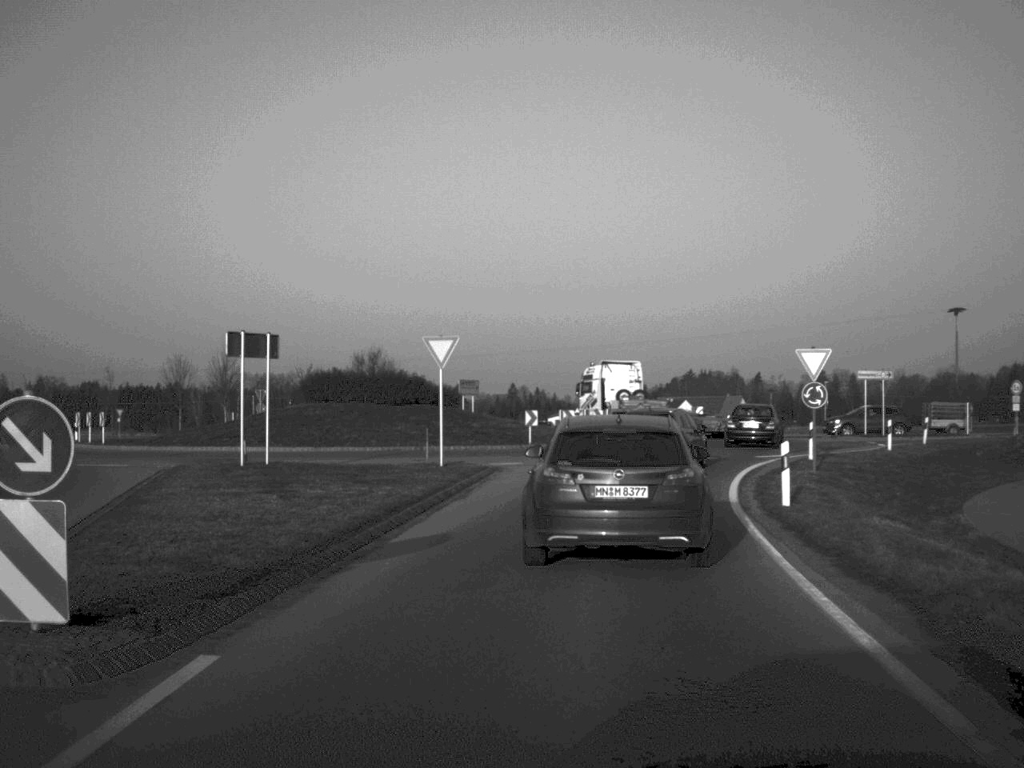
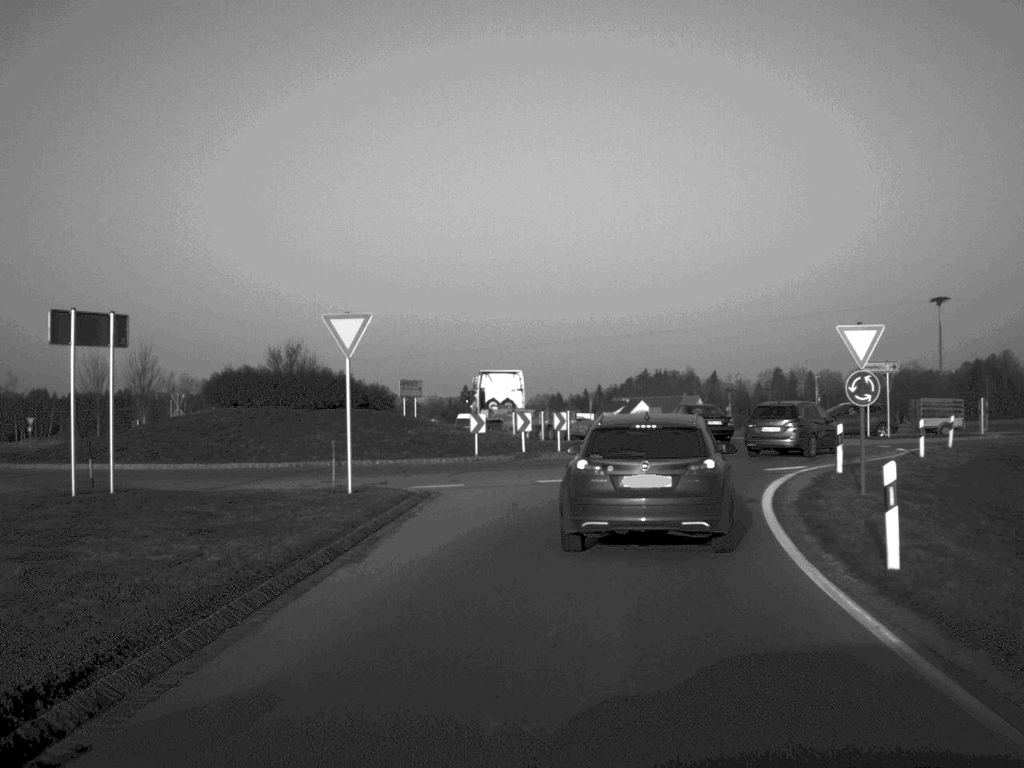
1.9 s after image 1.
(+0.1, +8.2) m; +2°
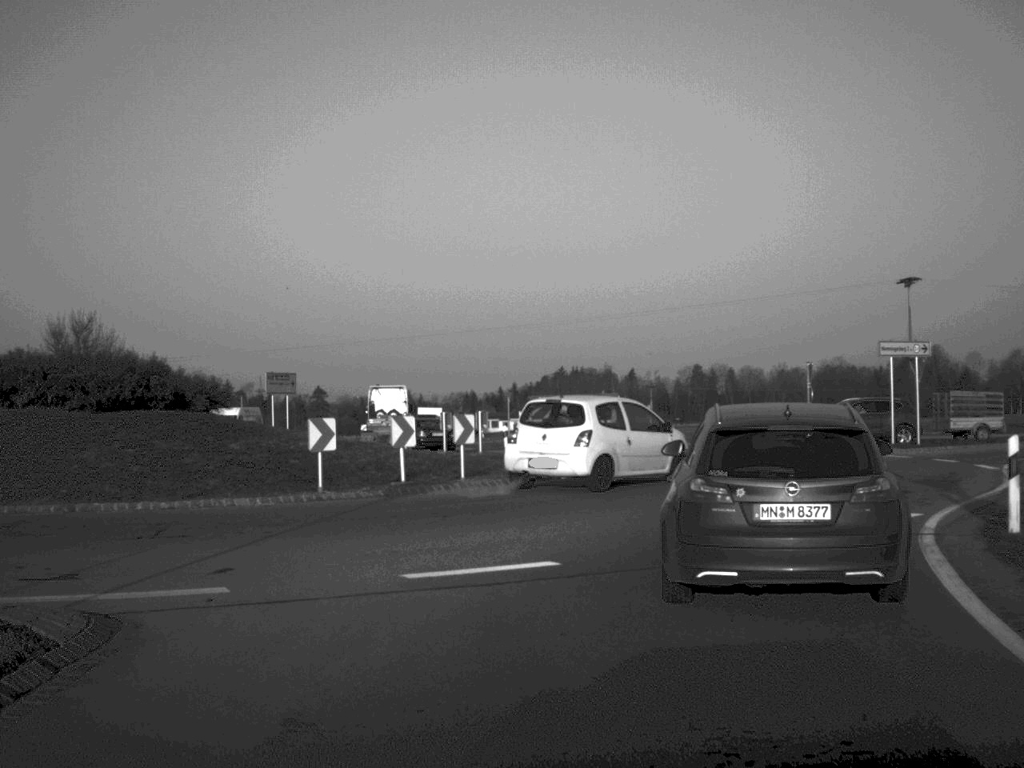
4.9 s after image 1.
(+0.4, +14.0) m; +4°
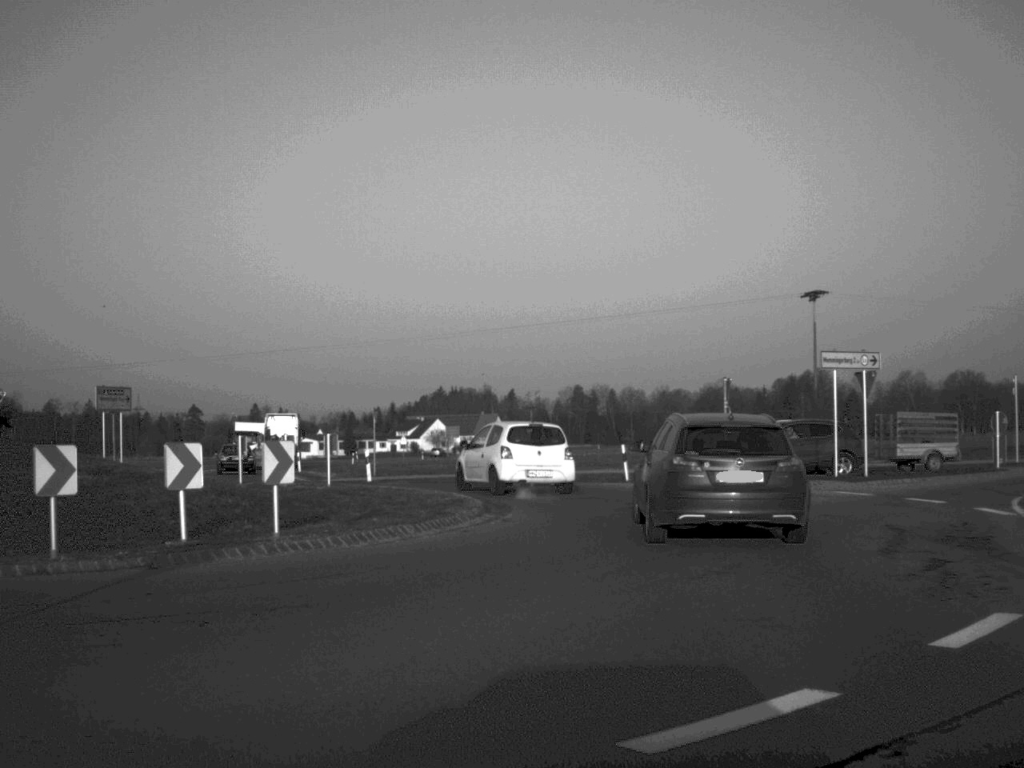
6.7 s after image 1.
(+0.3, +6.8) m; +6°
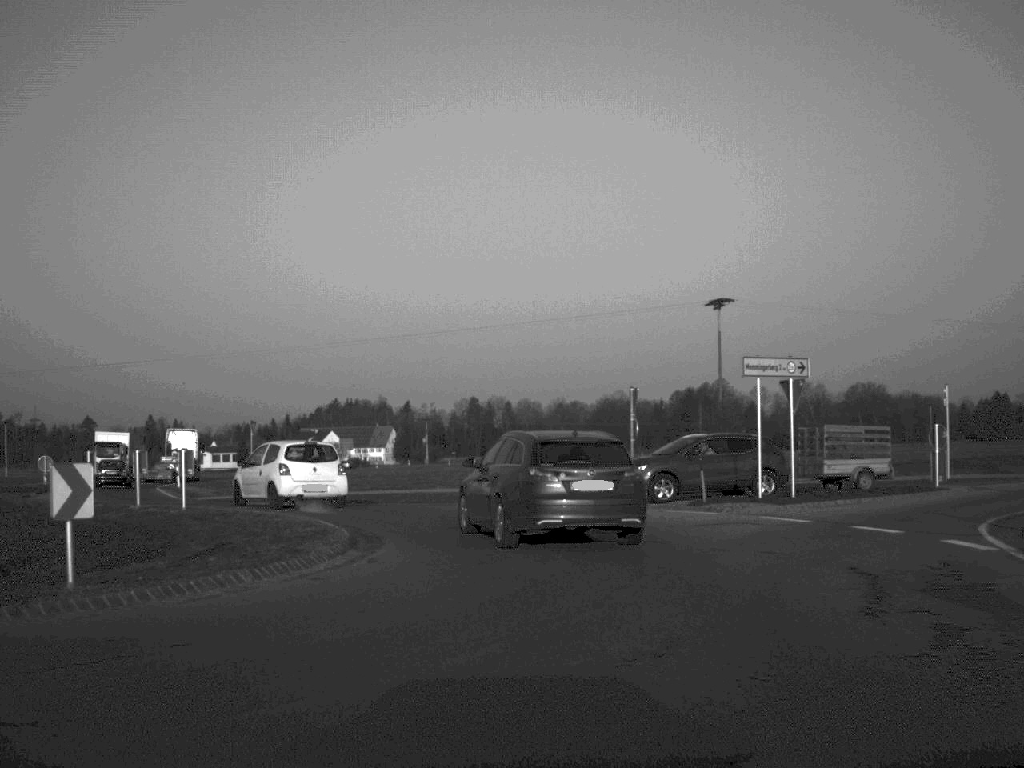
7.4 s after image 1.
(+0.1, +3.5) m; +5°
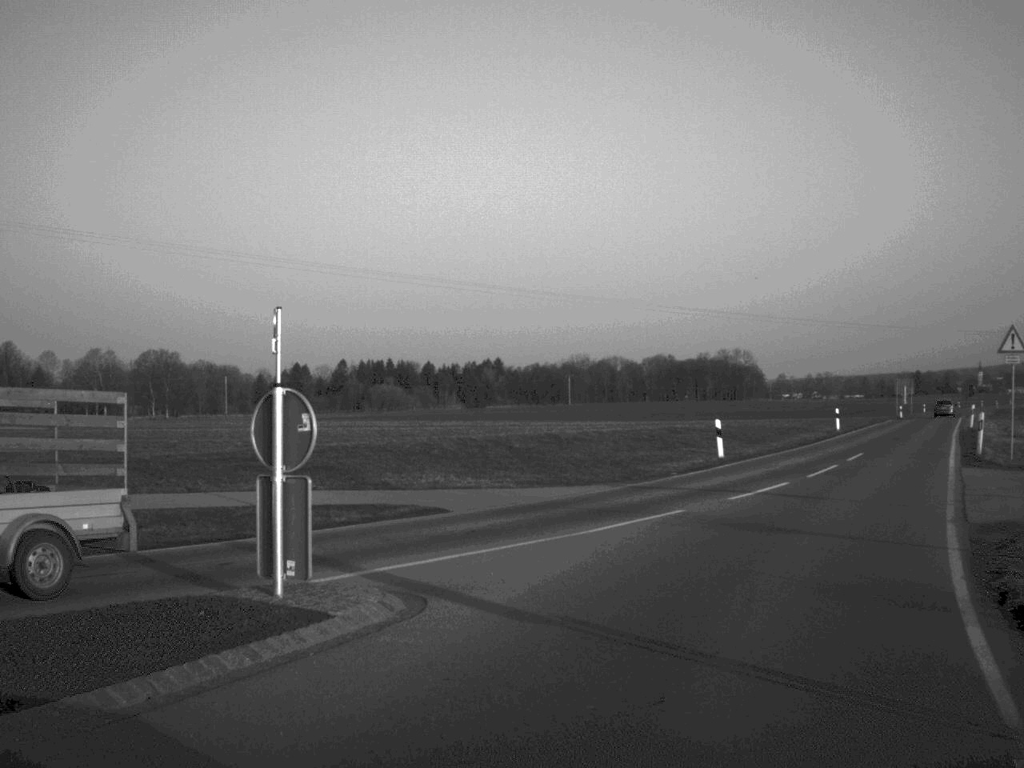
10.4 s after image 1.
(+5.7, +21.0) m; +32°
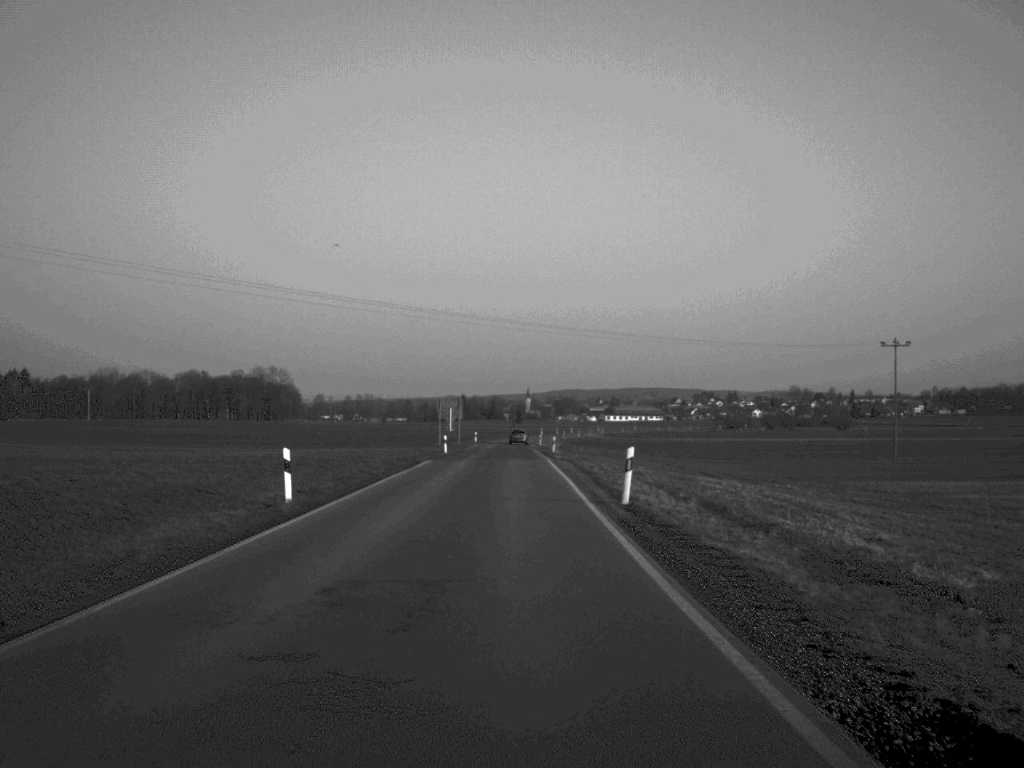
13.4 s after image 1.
(+9.7, +34.3) m; +20°
